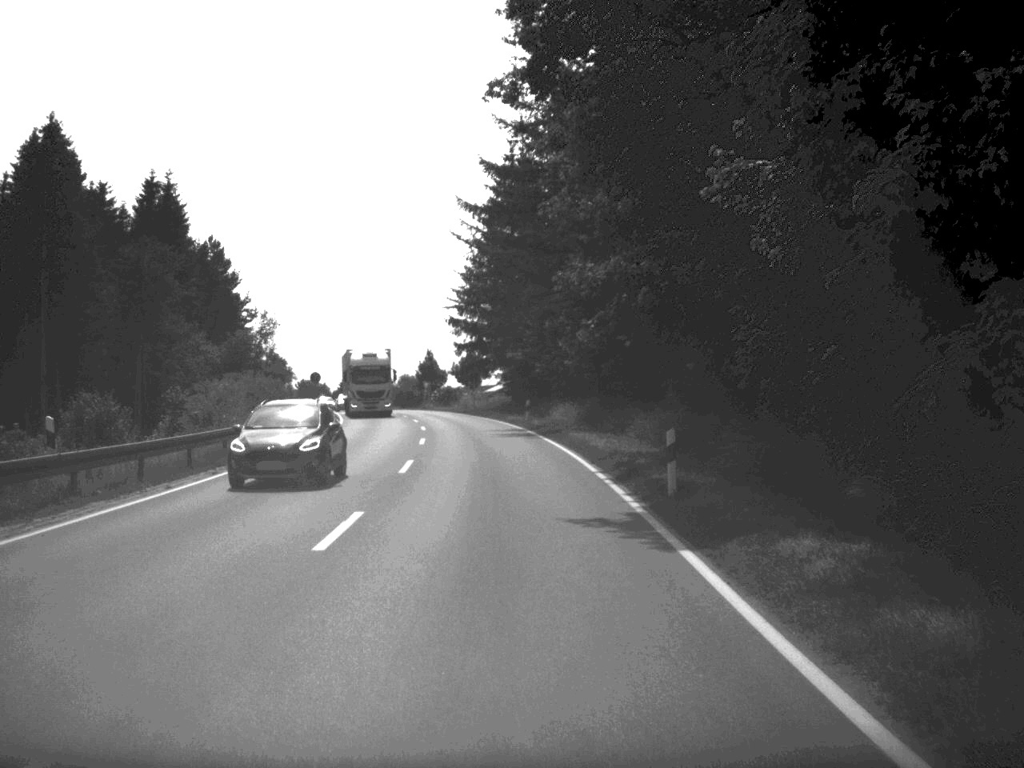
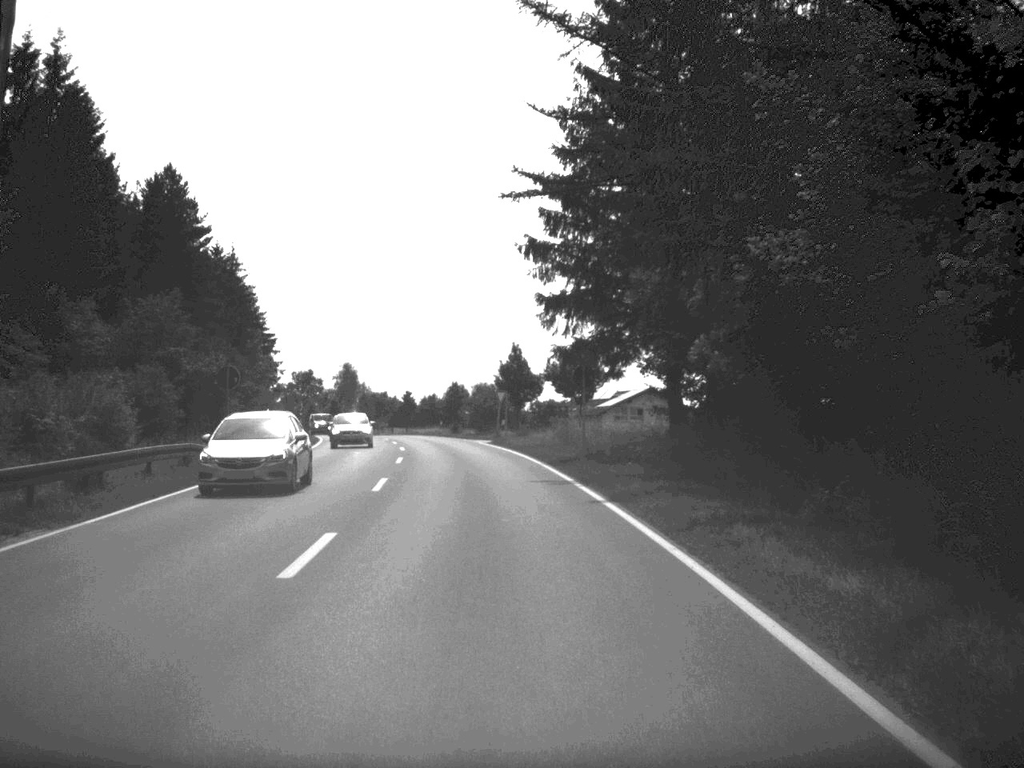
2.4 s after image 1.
(-1.9, +49.2) m; -5°
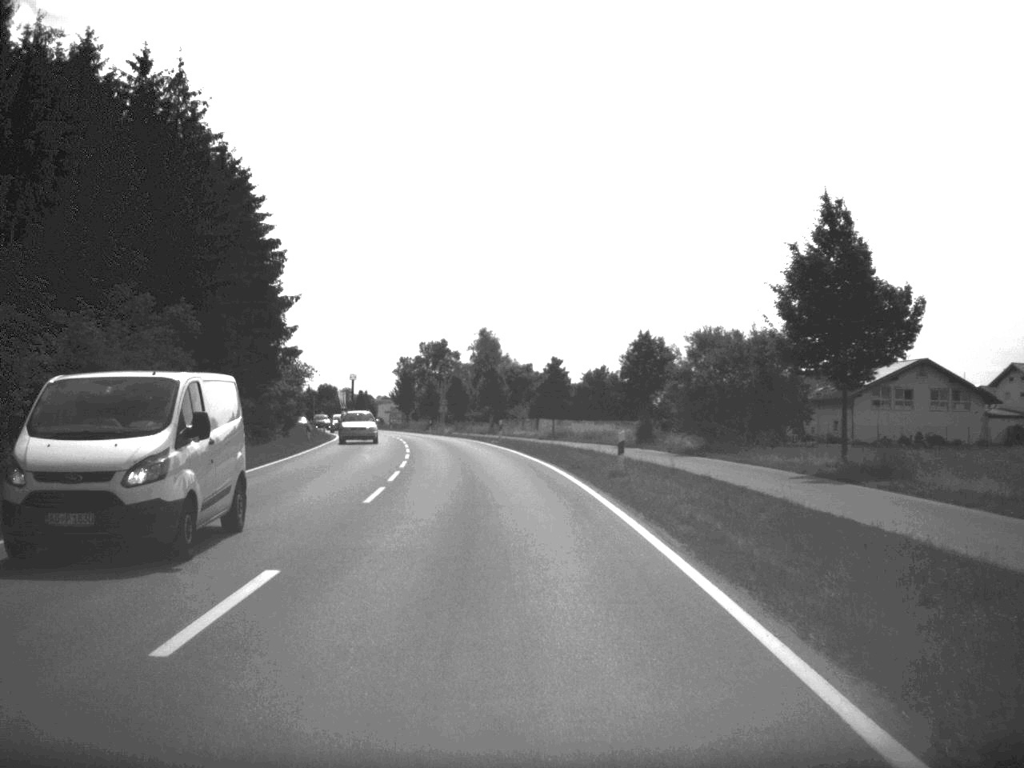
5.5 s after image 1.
(-4.2, +62.7) m; -8°
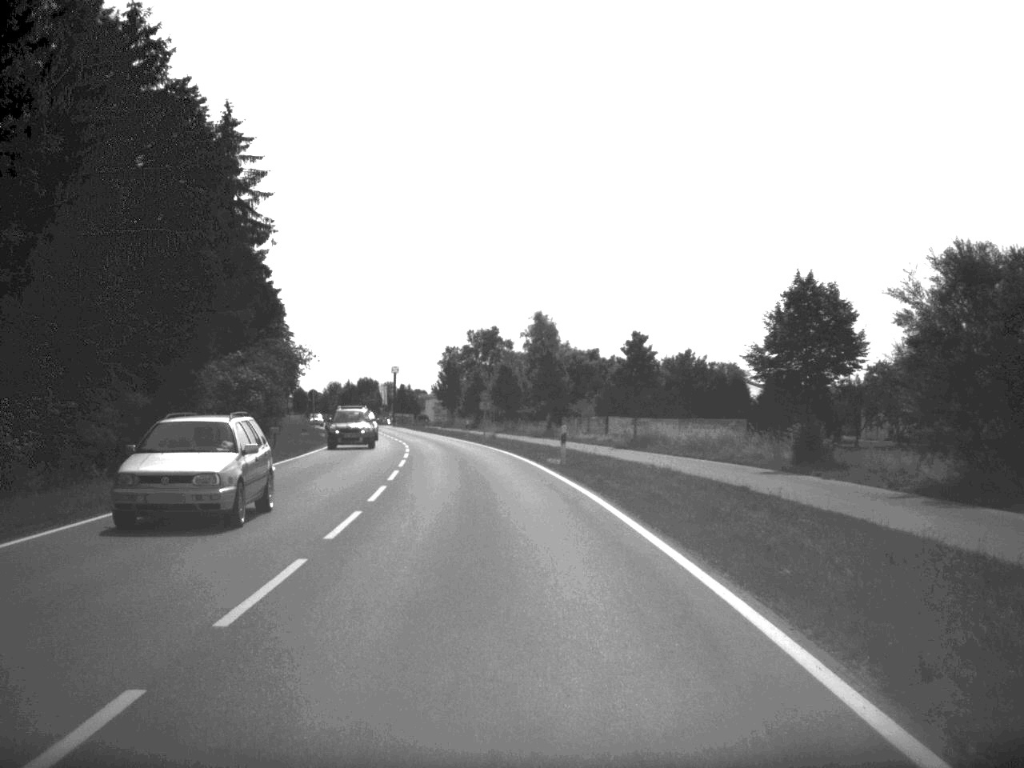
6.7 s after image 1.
(-0.5, +23.2) m; -3°
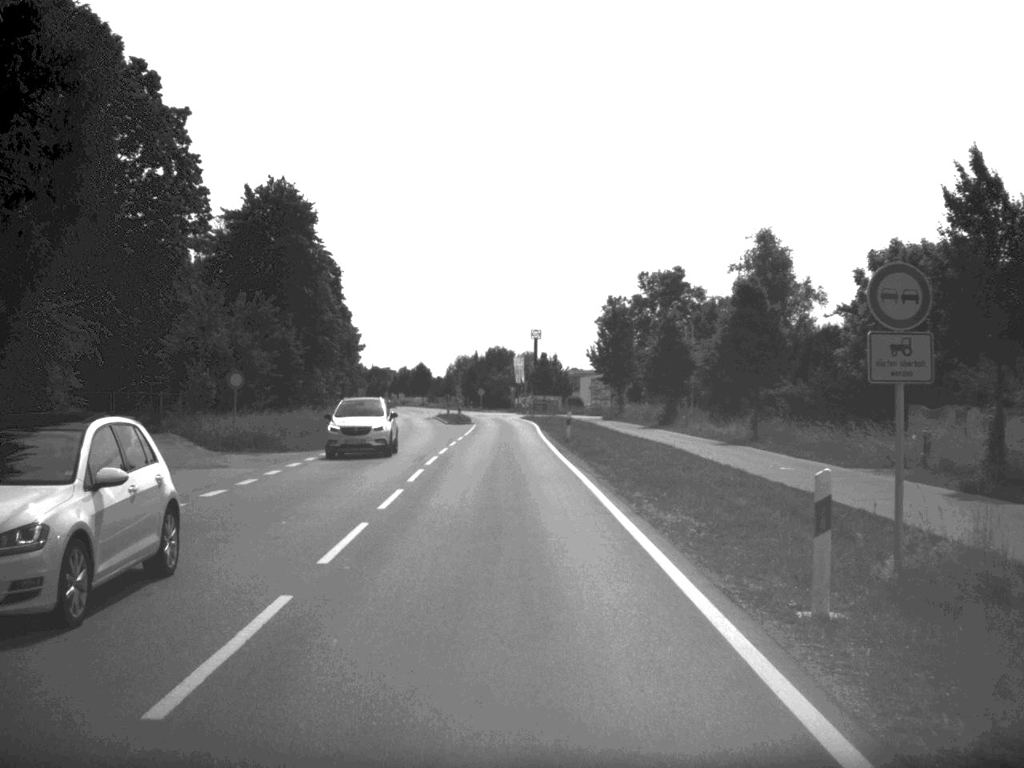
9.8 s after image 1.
(-4.2, +61.7) m; -7°
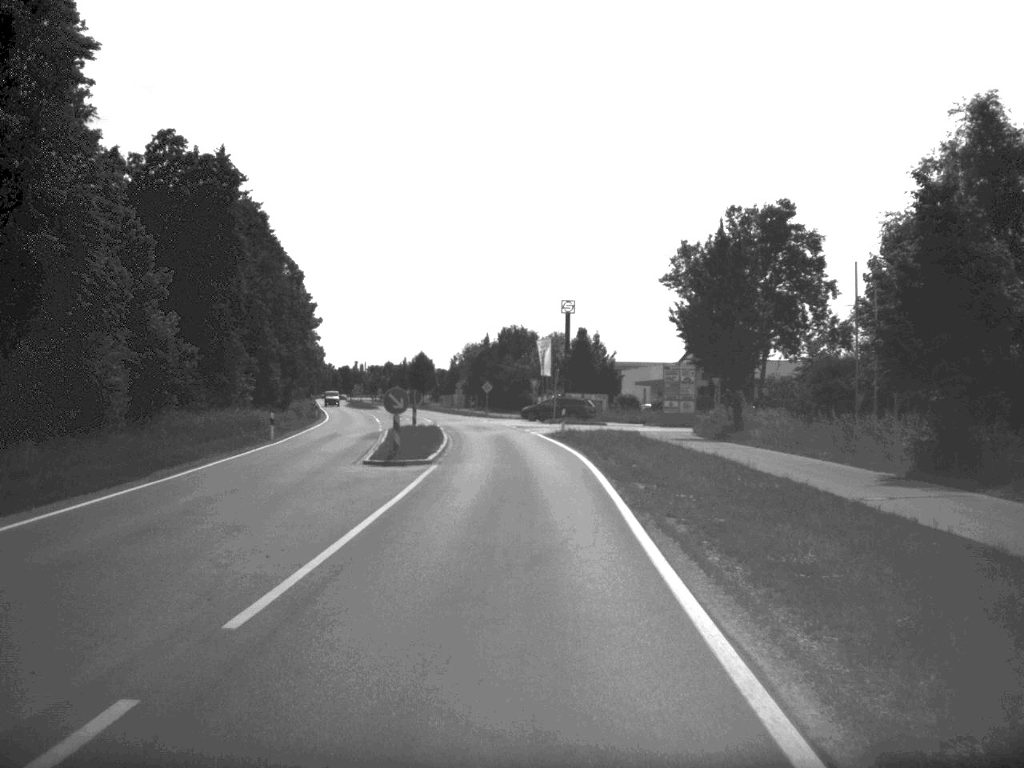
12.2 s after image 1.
(-0.4, +44.9) m; -1°
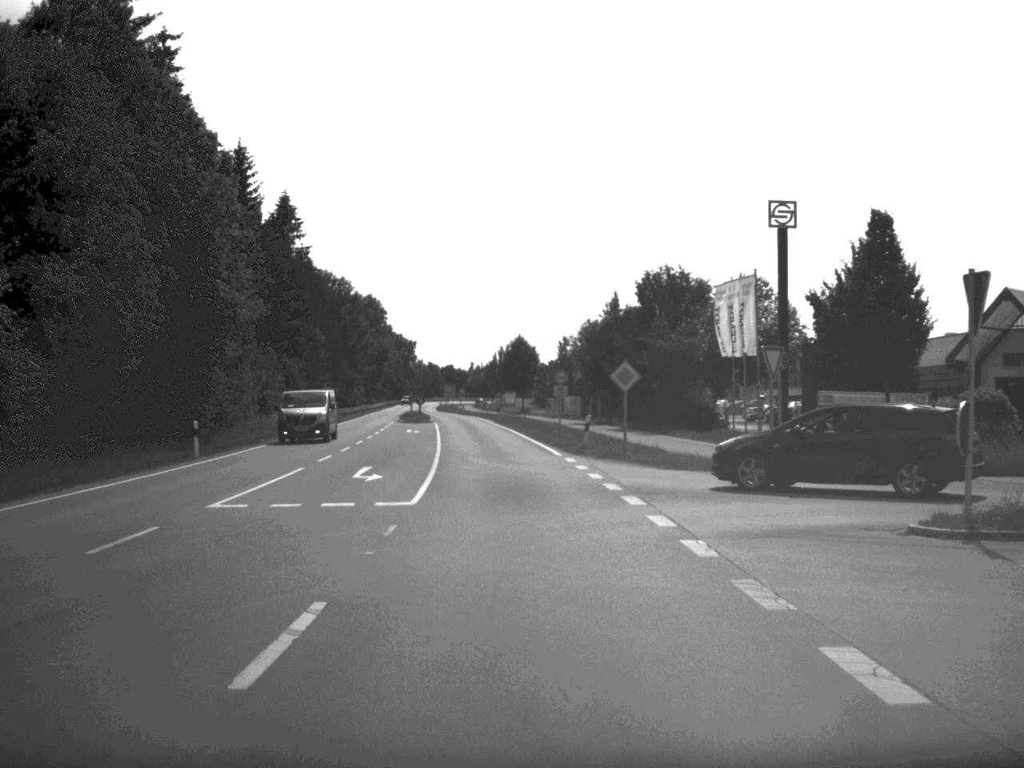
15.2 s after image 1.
(-2.0, +55.9) m; -6°
